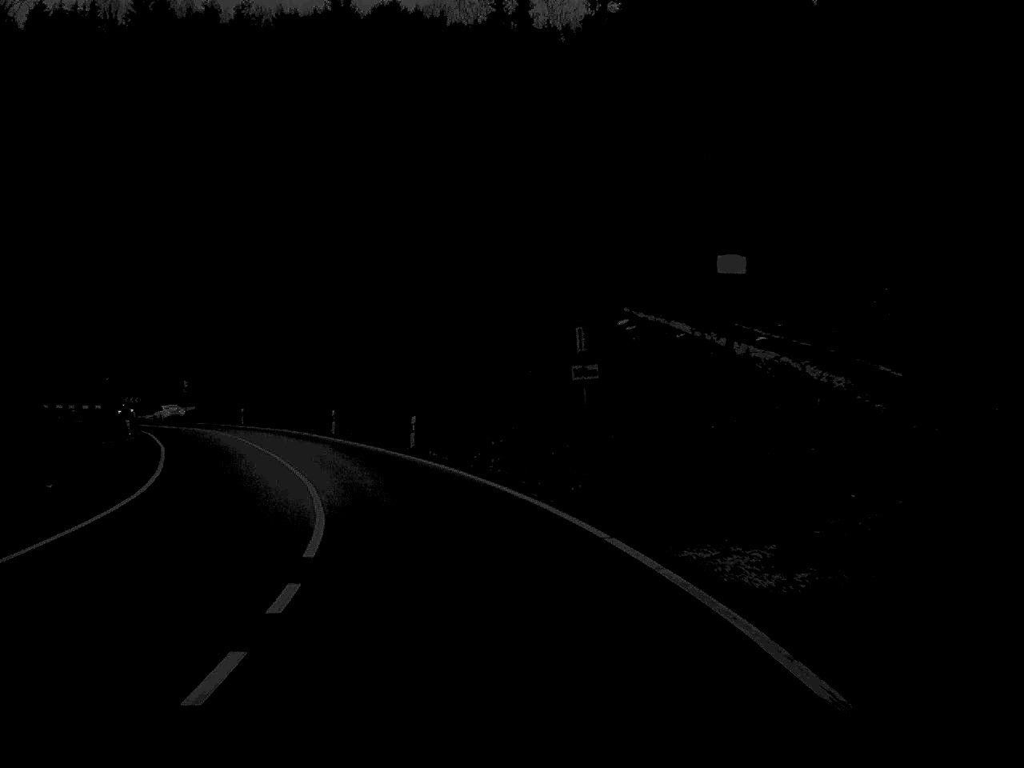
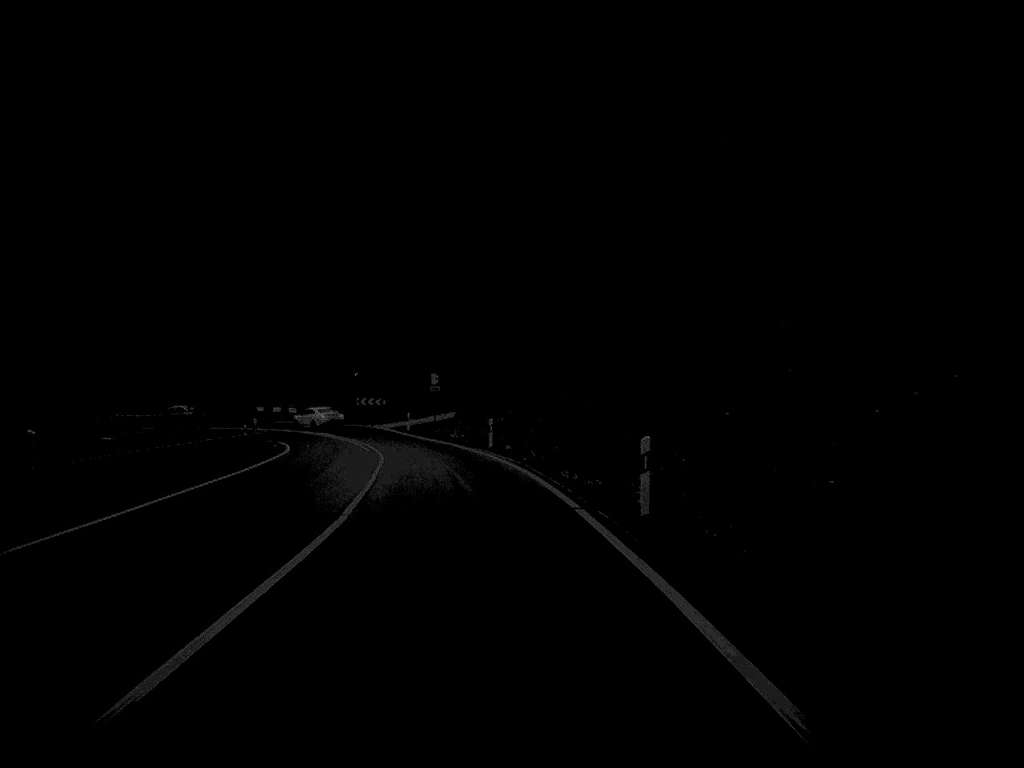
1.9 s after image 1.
(-5.0, +36.8) m; -15°
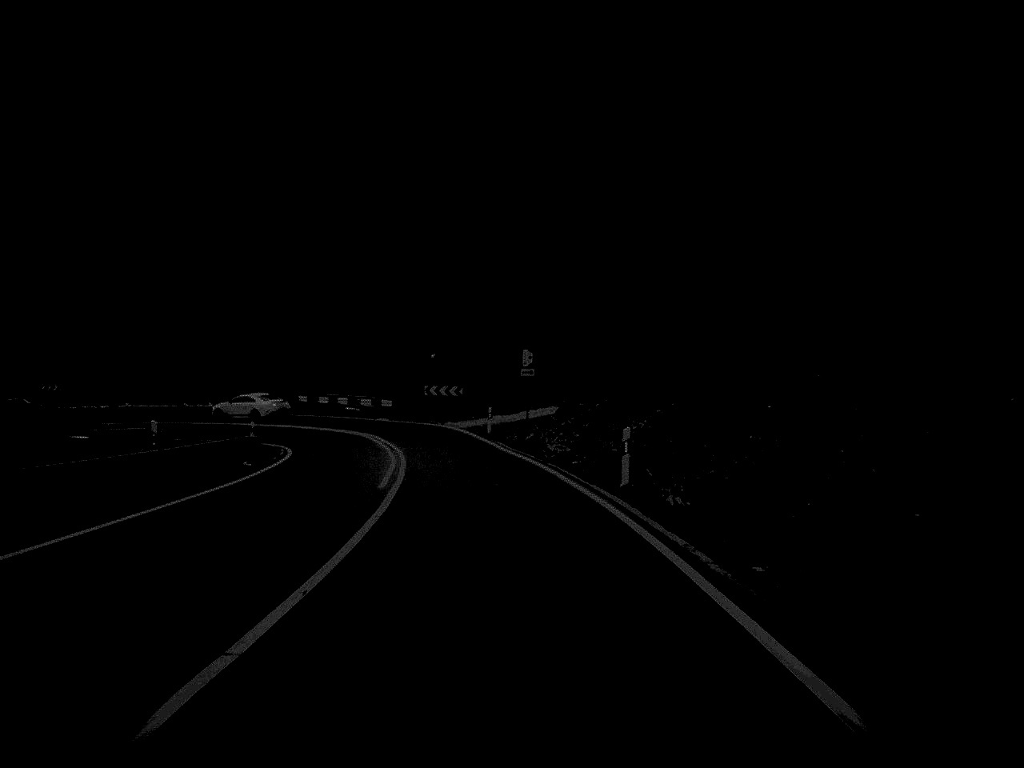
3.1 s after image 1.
(-1.0, +23.0) m; -5°
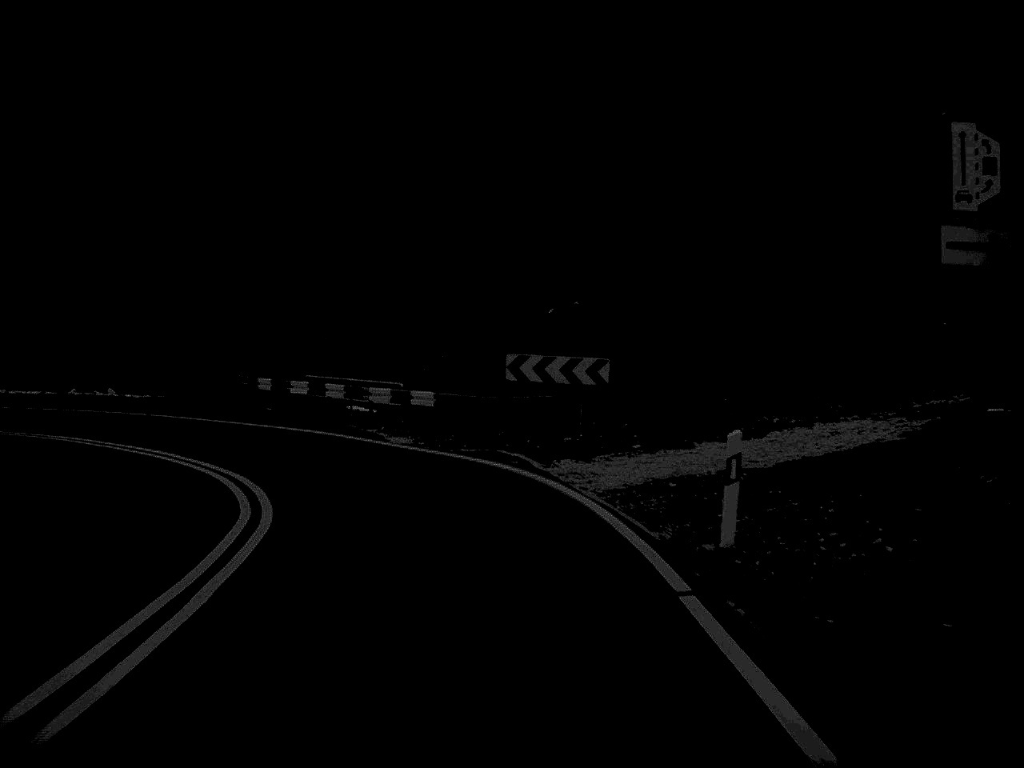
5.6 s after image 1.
(-1.8, +40.1) m; -6°
